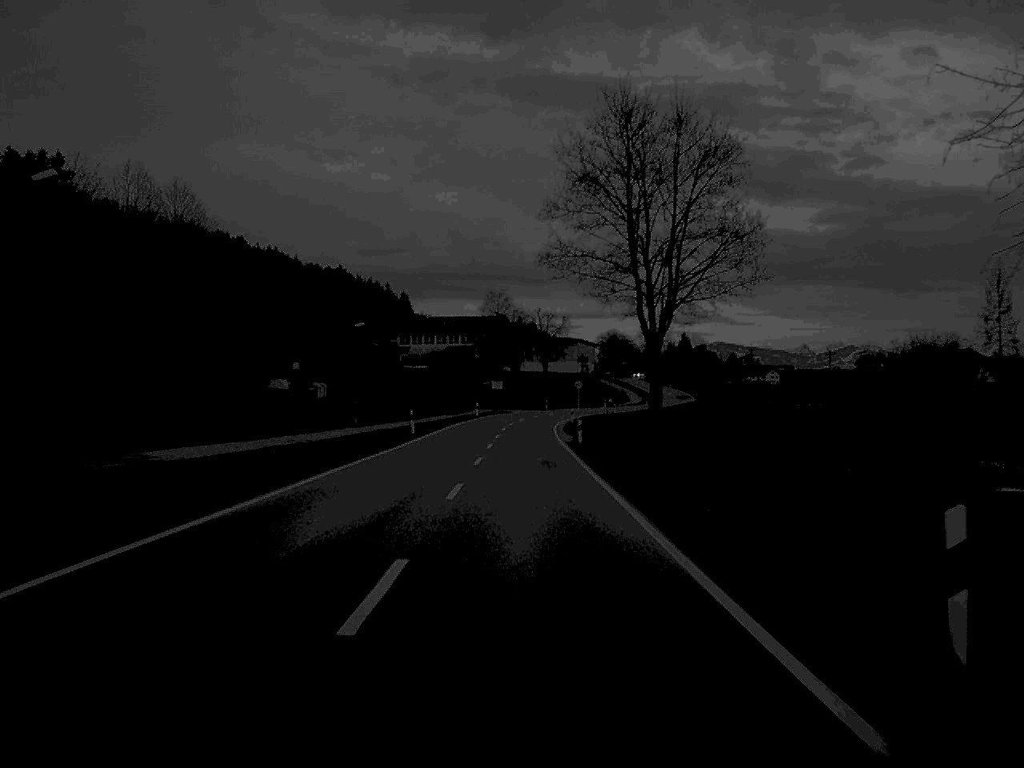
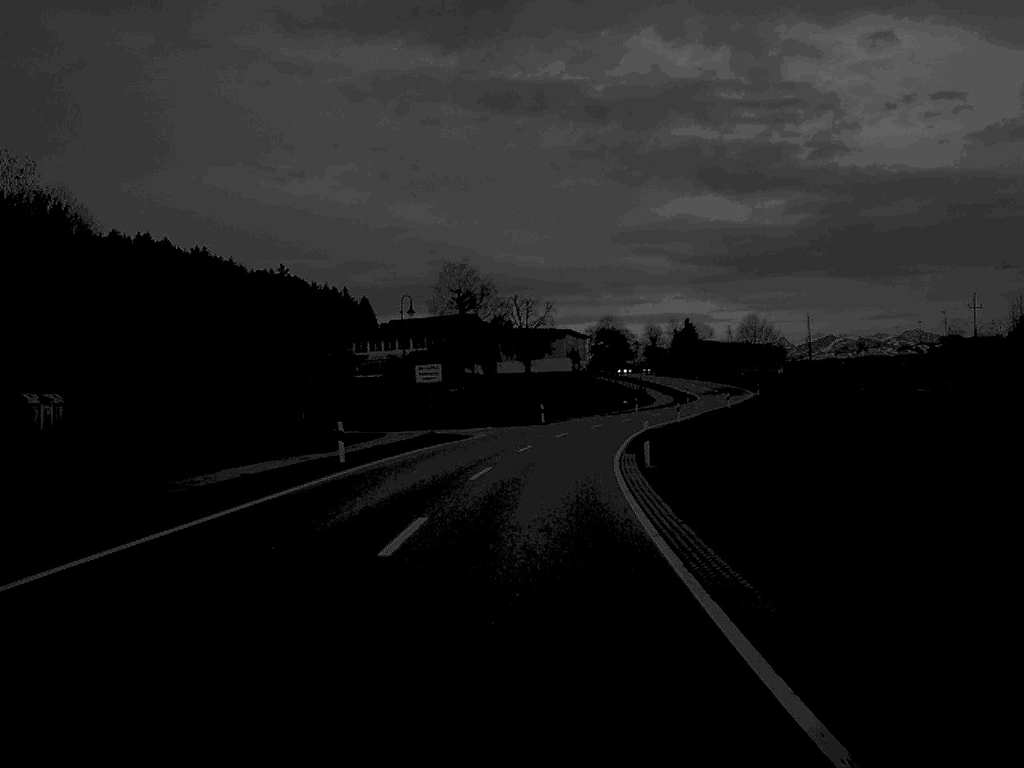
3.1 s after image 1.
(+0.3, +67.1) m; +1°
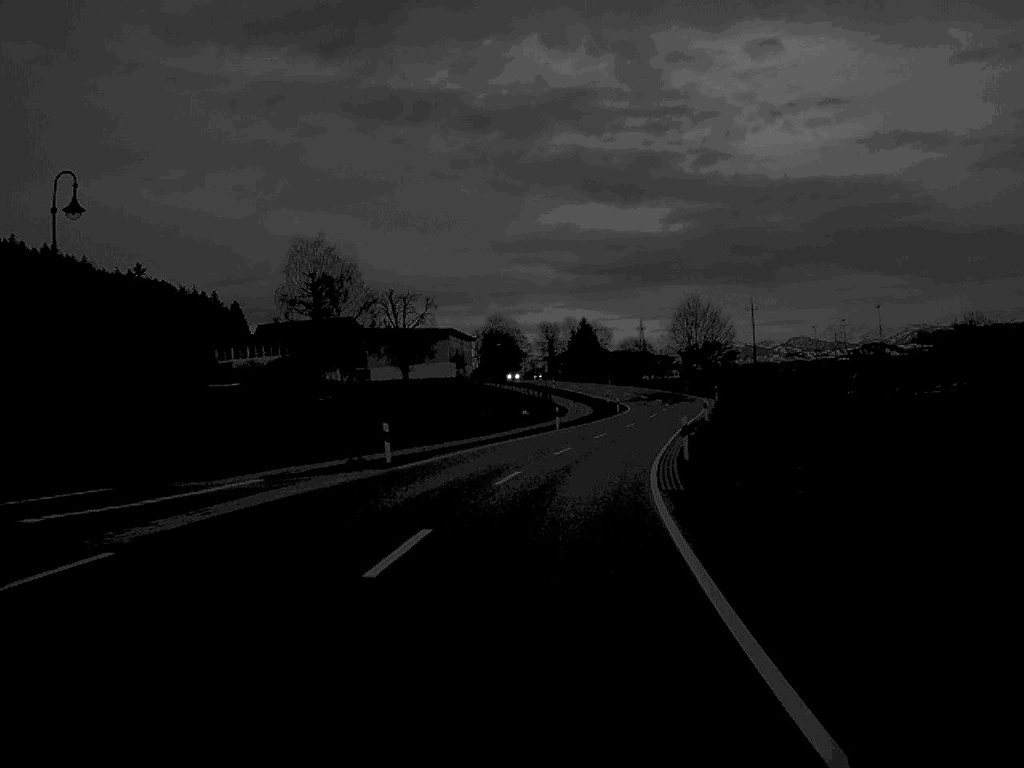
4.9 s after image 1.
(+1.4, +37.1) m; +5°
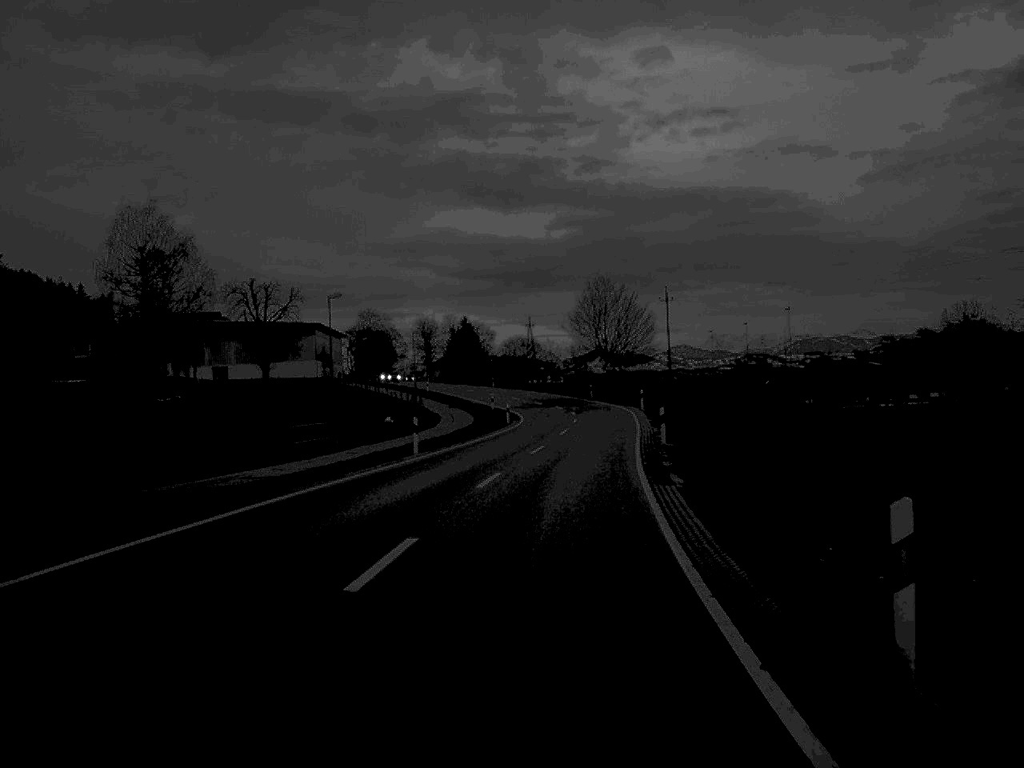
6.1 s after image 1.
(+1.1, +24.2) m; +5°
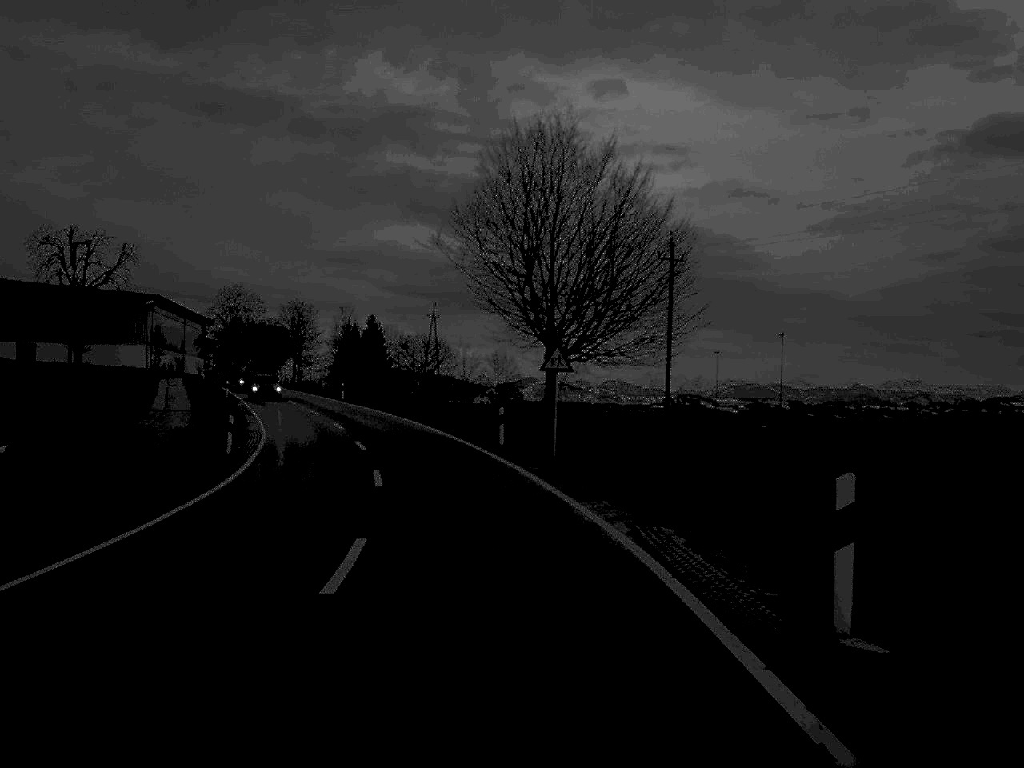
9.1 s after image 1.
(+3.5, +59.4) m; +3°
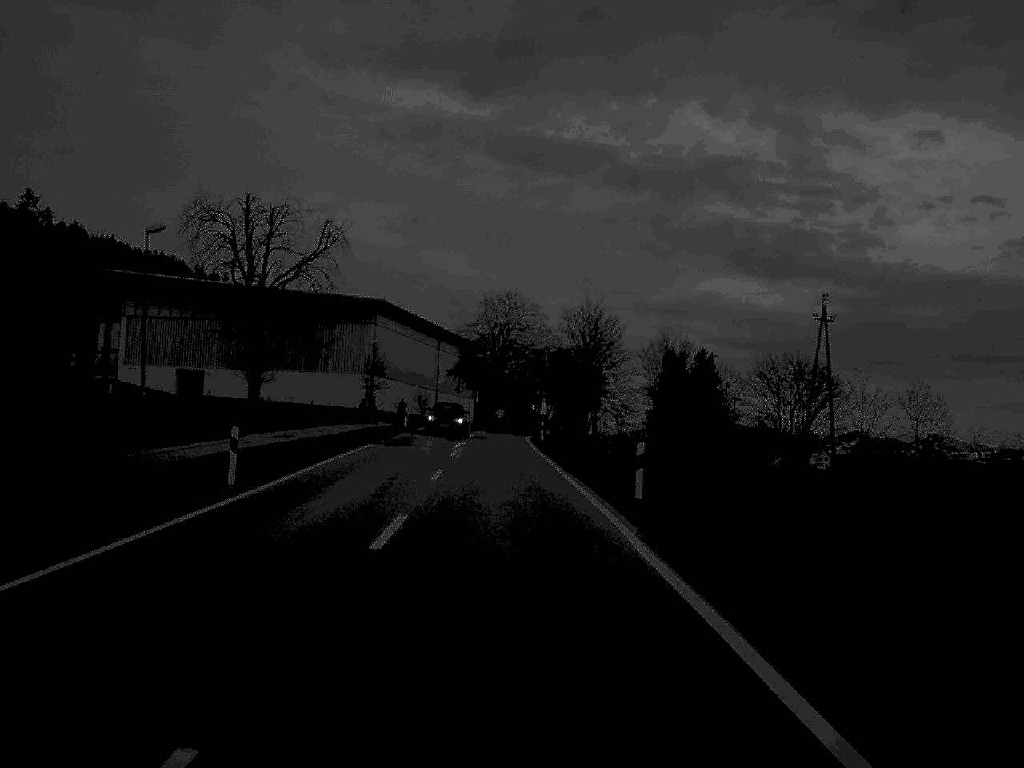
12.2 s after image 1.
(-7.2, +56.3) m; -14°
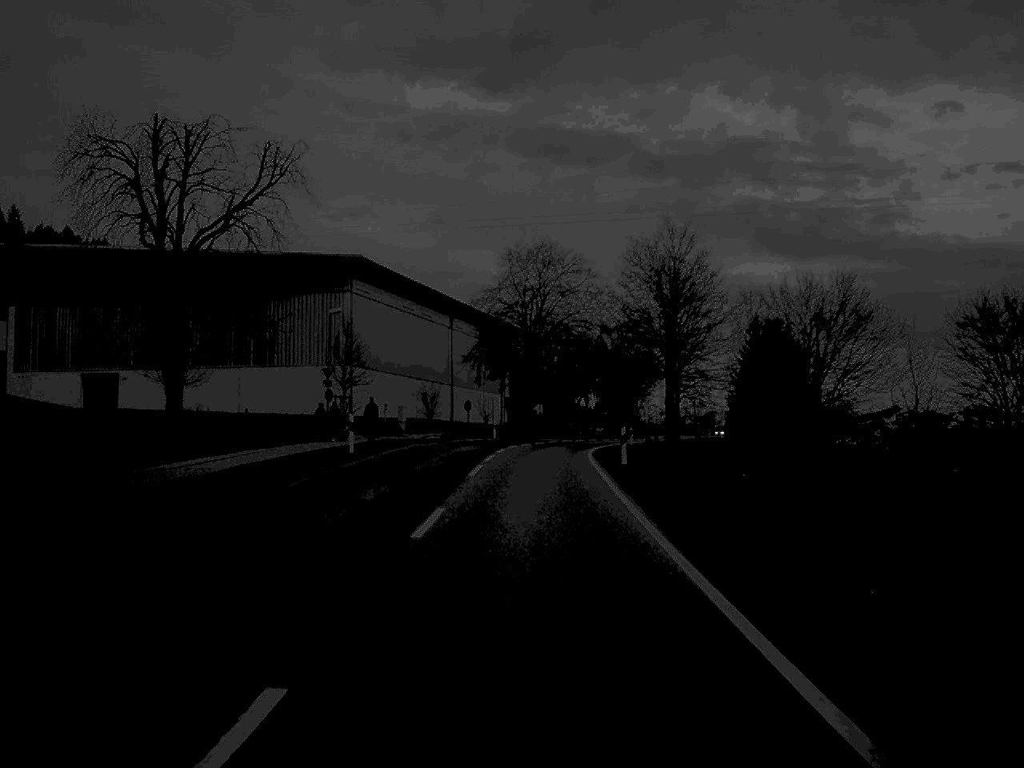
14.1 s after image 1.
(-0.6, +34.7) m; -1°
